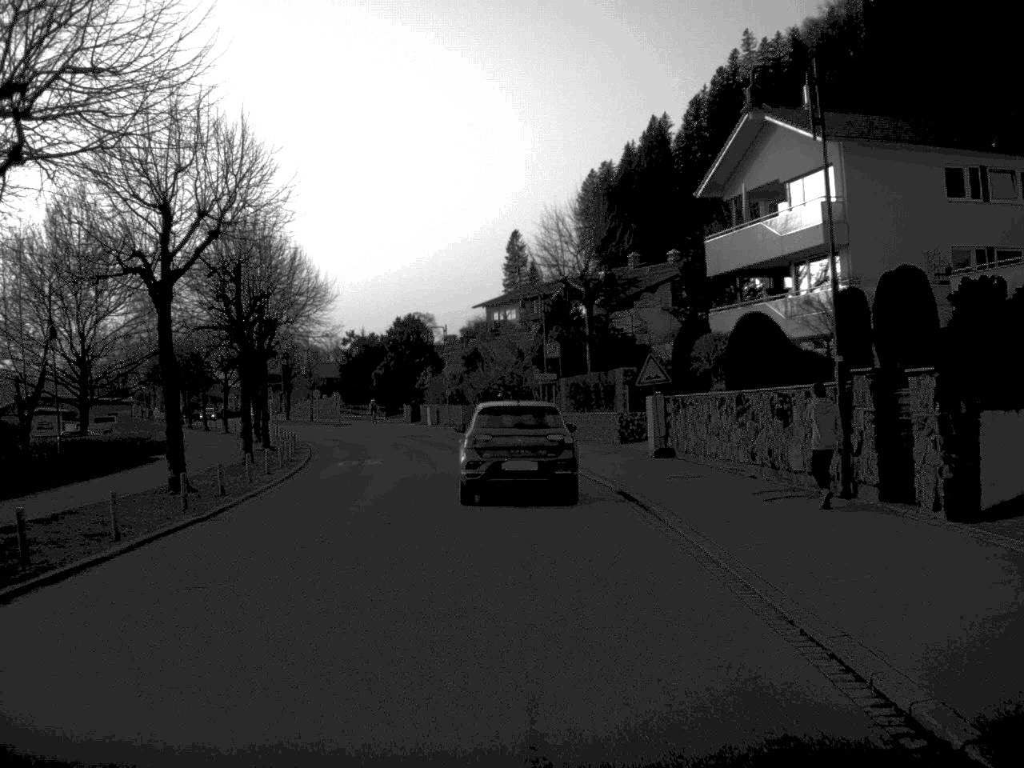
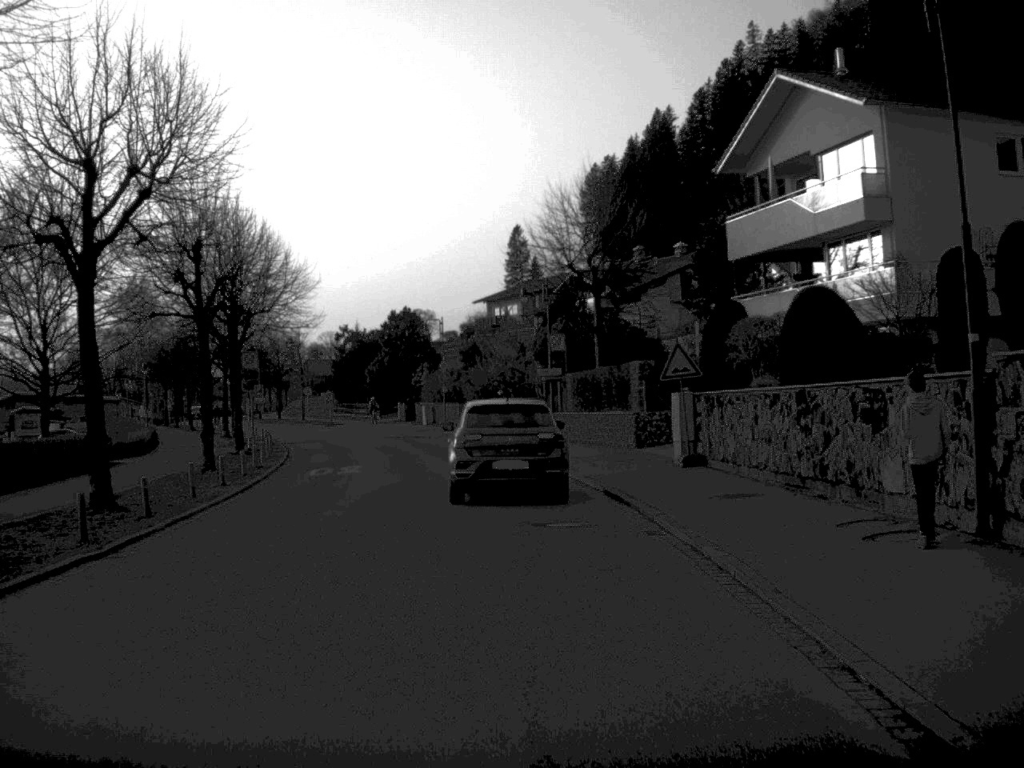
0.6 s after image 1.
(0.0, +5.0) m; 0°
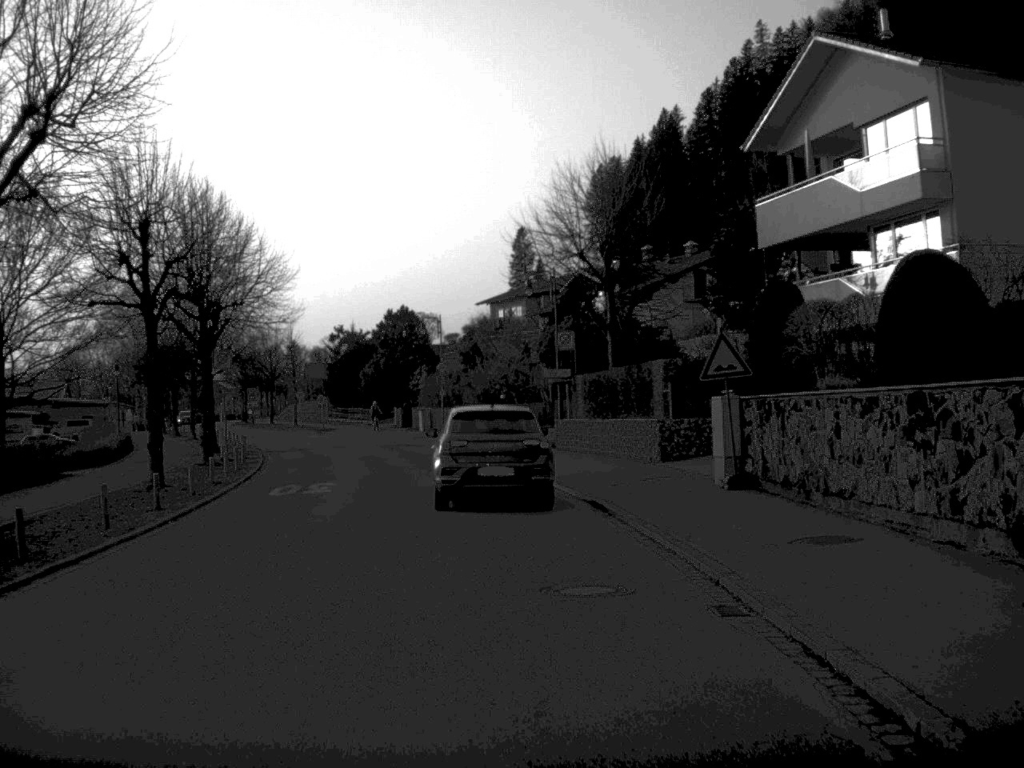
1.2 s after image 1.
(0.0, +5.1) m; 0°
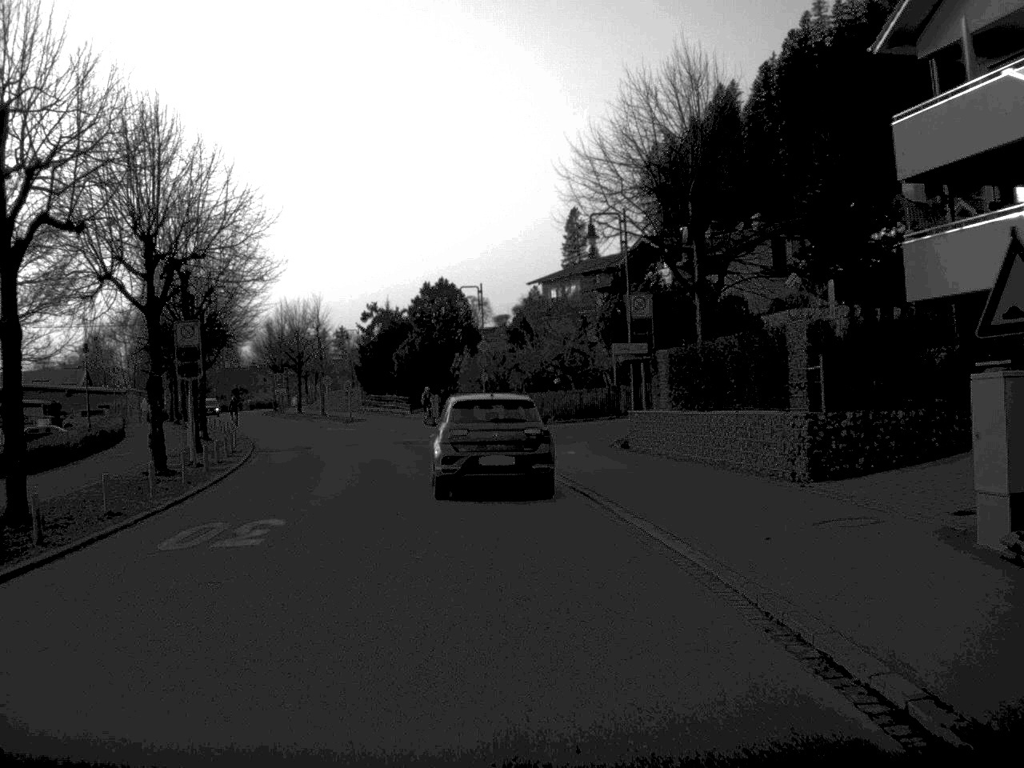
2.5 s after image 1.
(-0.2, +10.6) m; -2°
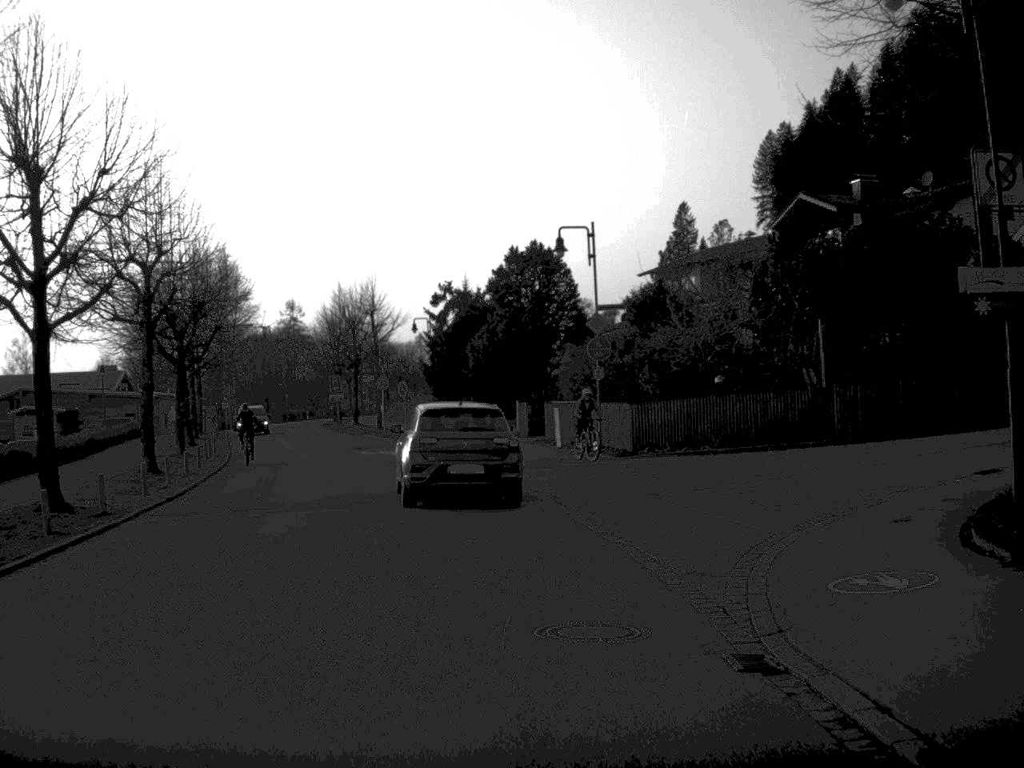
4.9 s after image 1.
(-0.8, +20.4) m; -4°
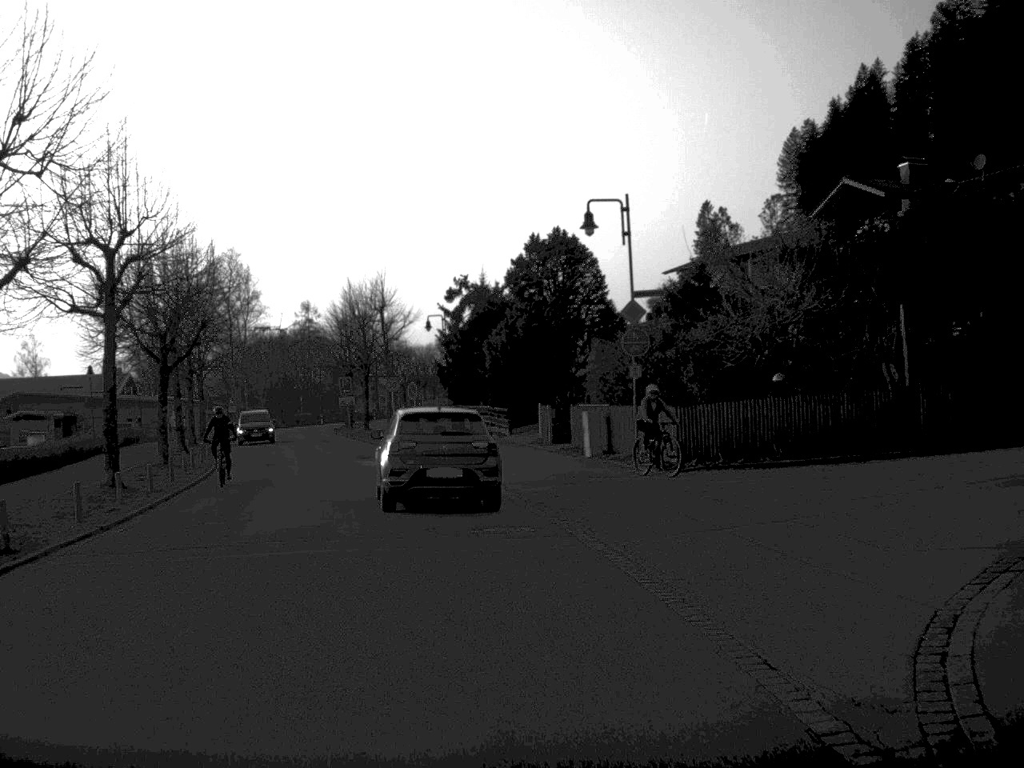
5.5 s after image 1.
(0.0, +4.8) m; -1°
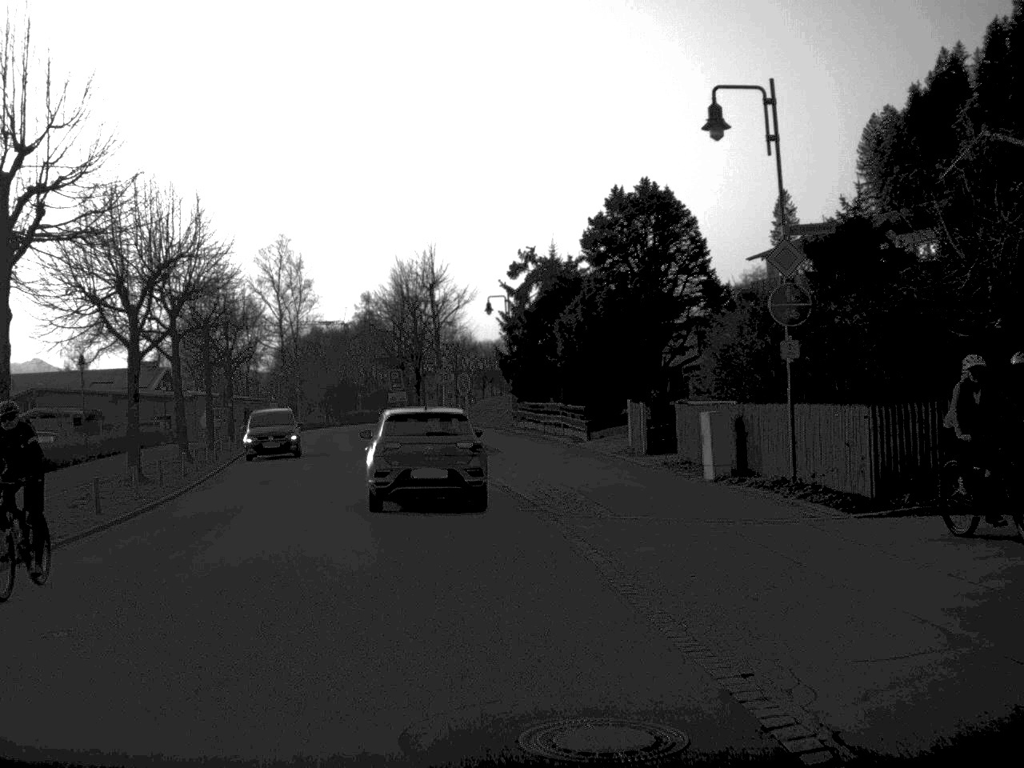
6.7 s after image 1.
(-0.3, +10.0) m; -3°
